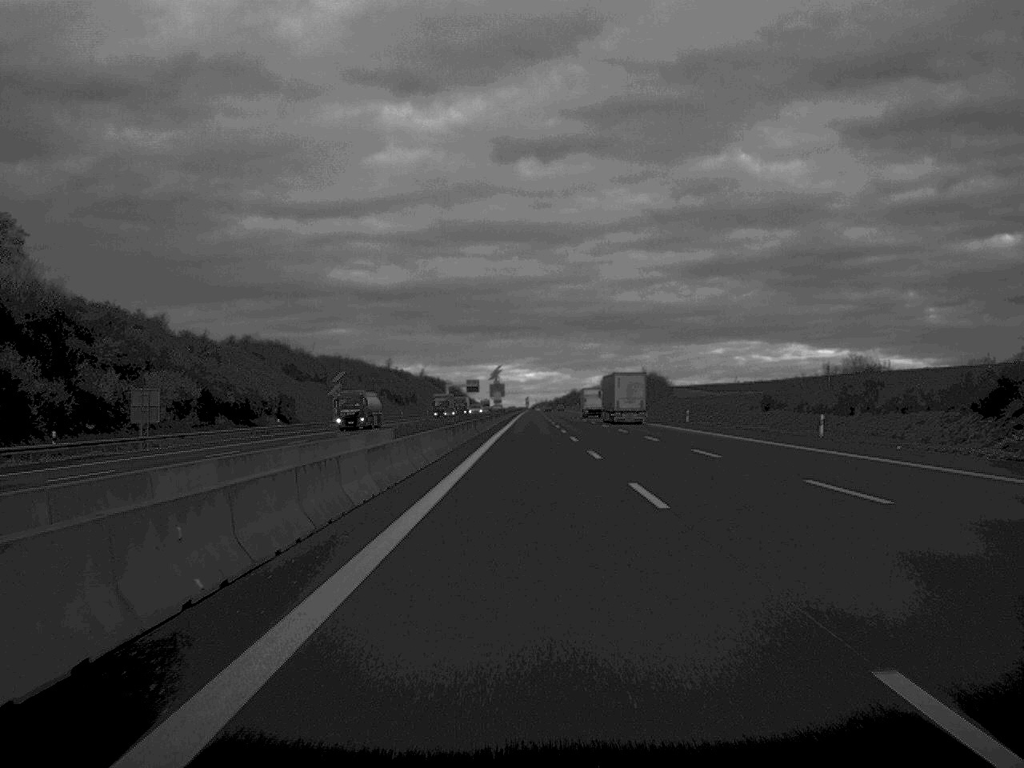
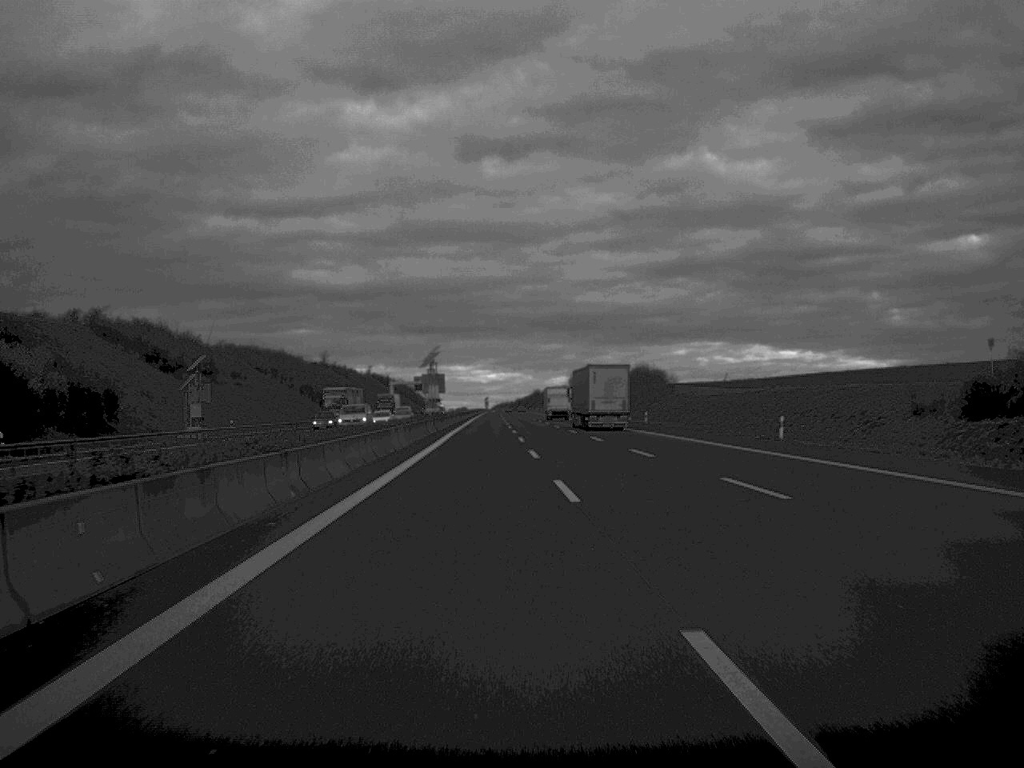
(+0.8, +52.3) m; +2°
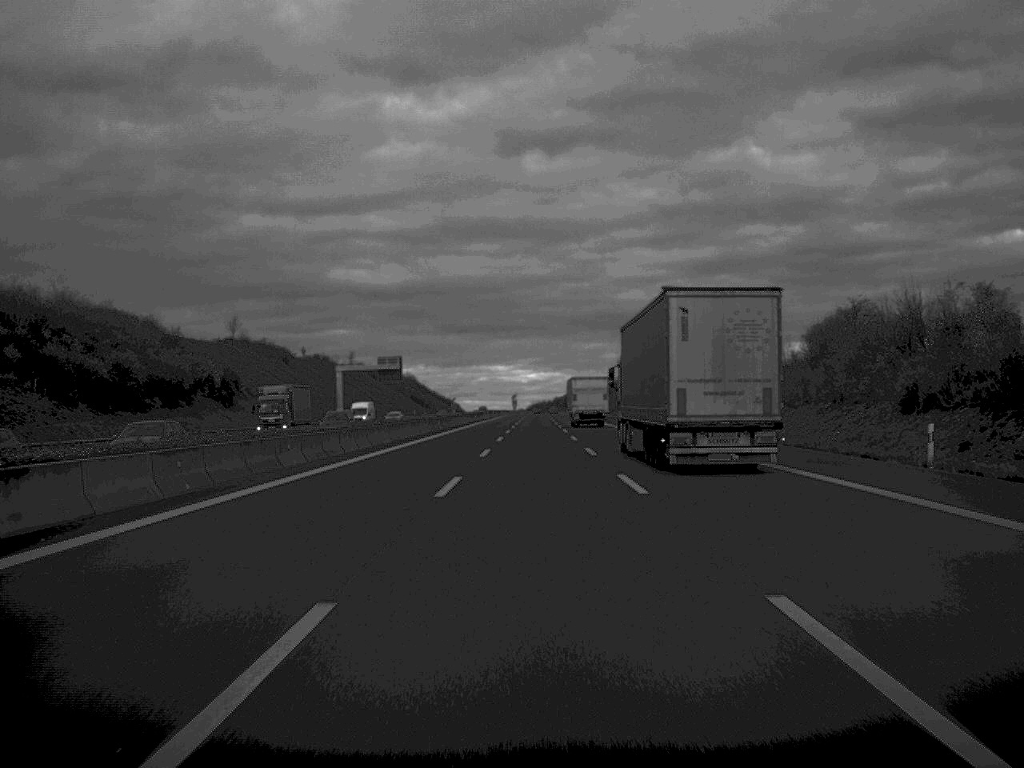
(-0.7, +123.9) m; -2°
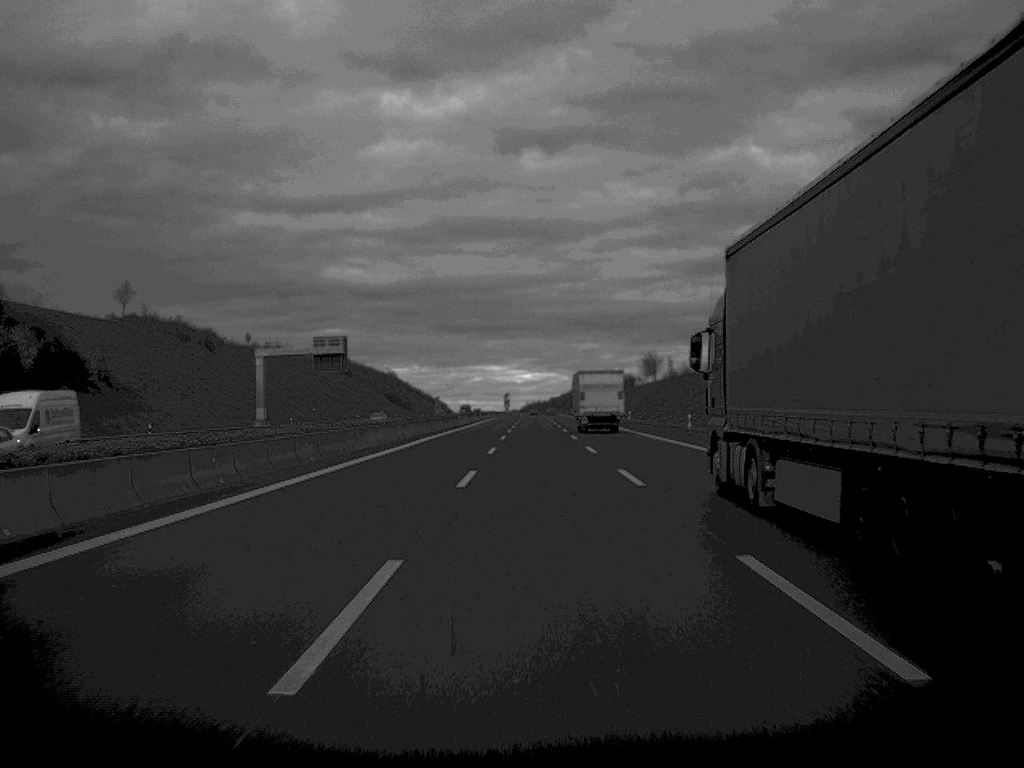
(0.0, +51.0) m; 0°
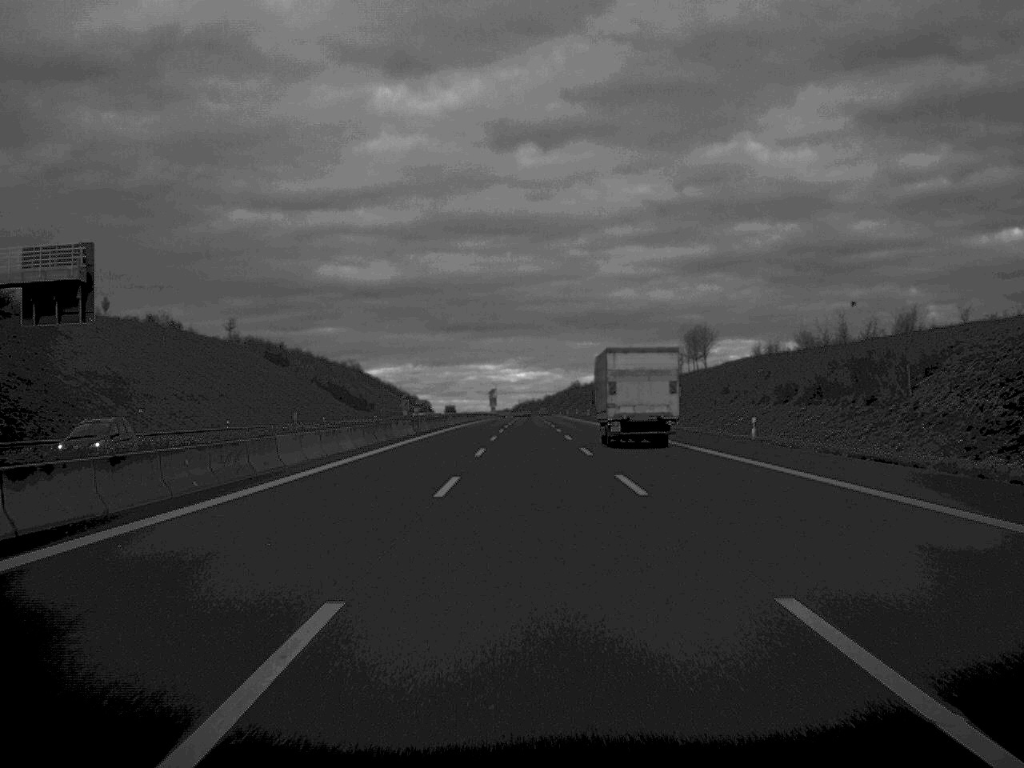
(+0.3, +74.7) m; 0°
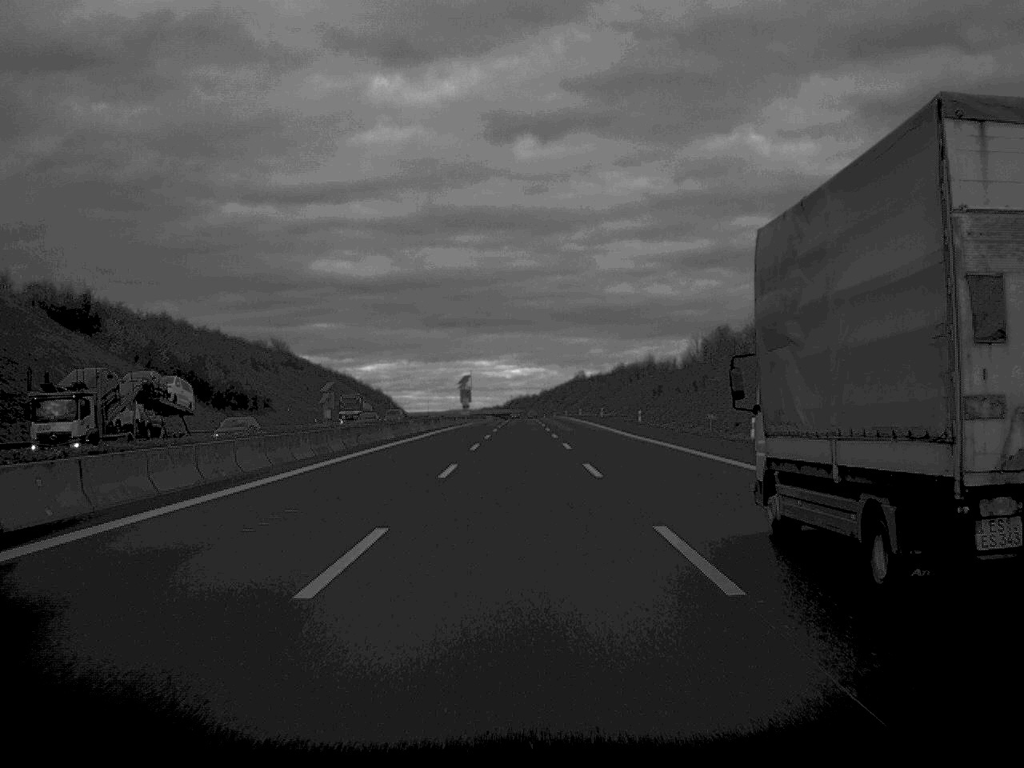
(+0.2, +100.6) m; 0°
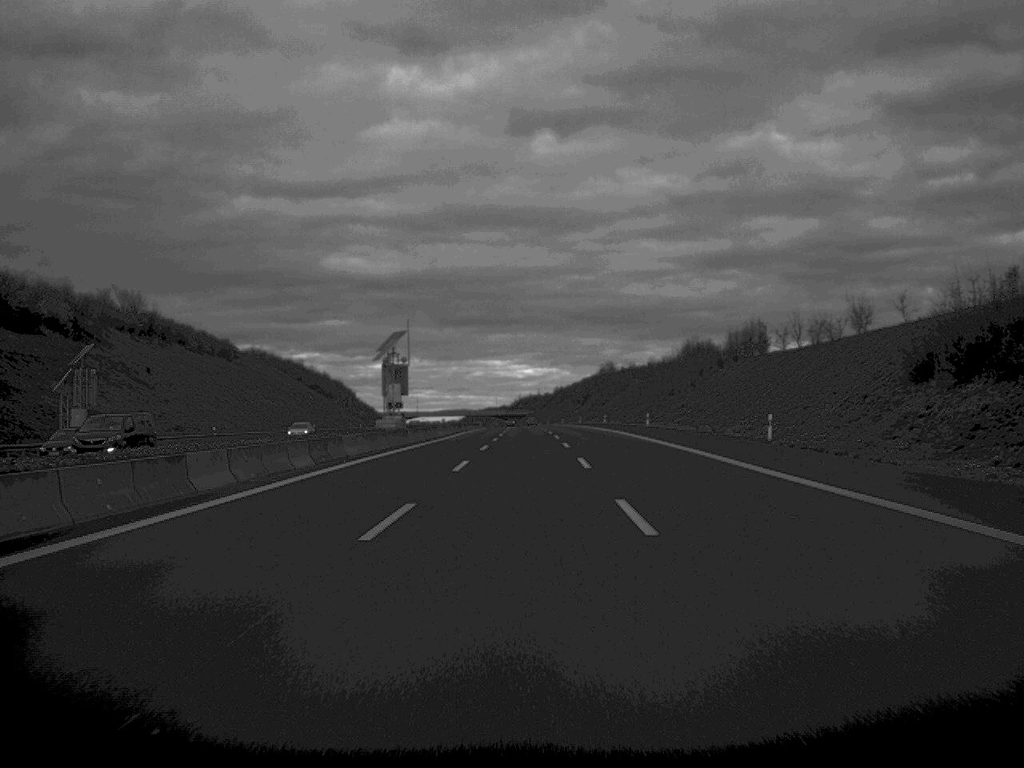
(-0.2, +103.2) m; -1°
